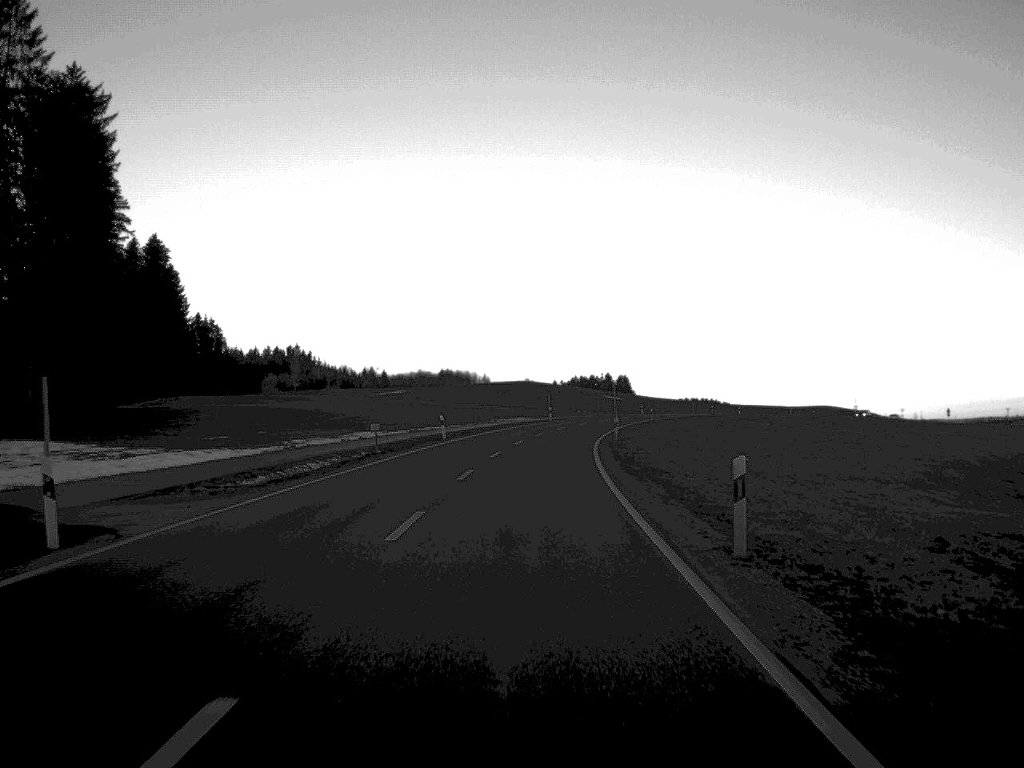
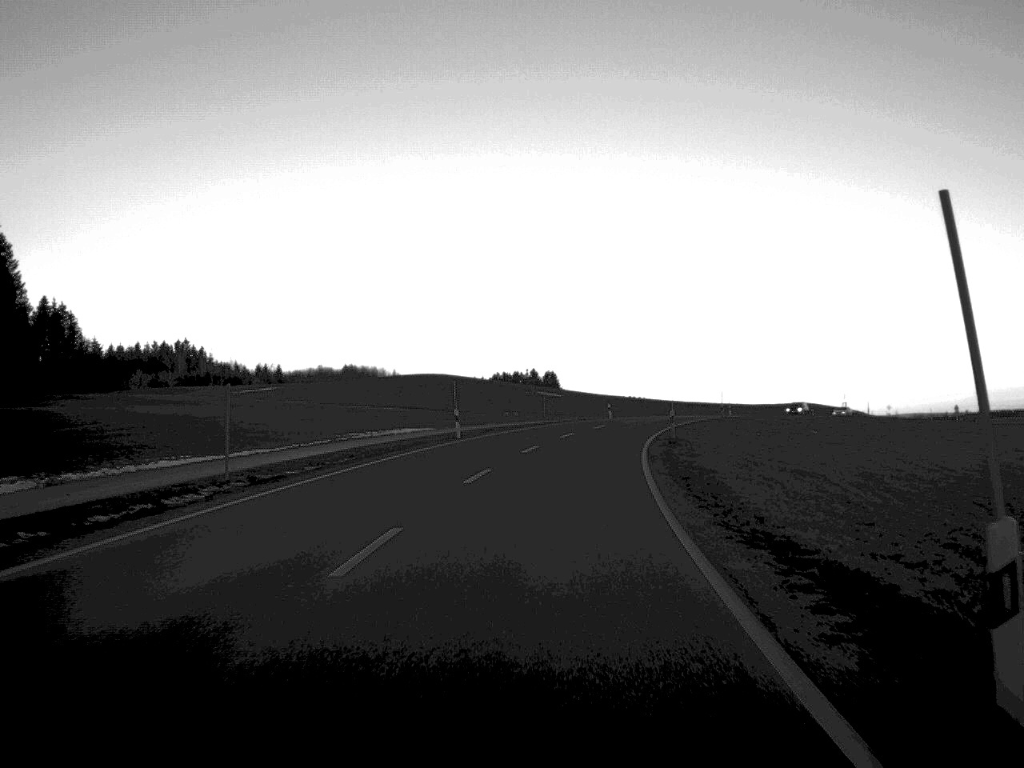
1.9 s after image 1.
(+1.4, +51.2) m; +3°
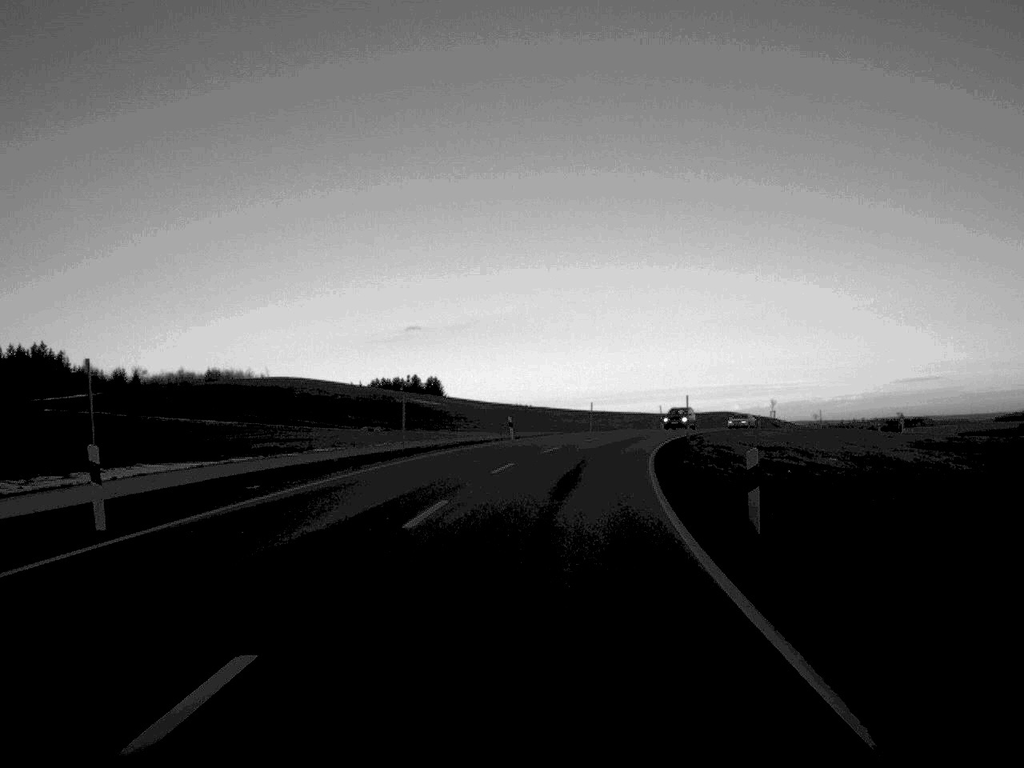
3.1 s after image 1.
(+1.3, +31.1) m; +5°
